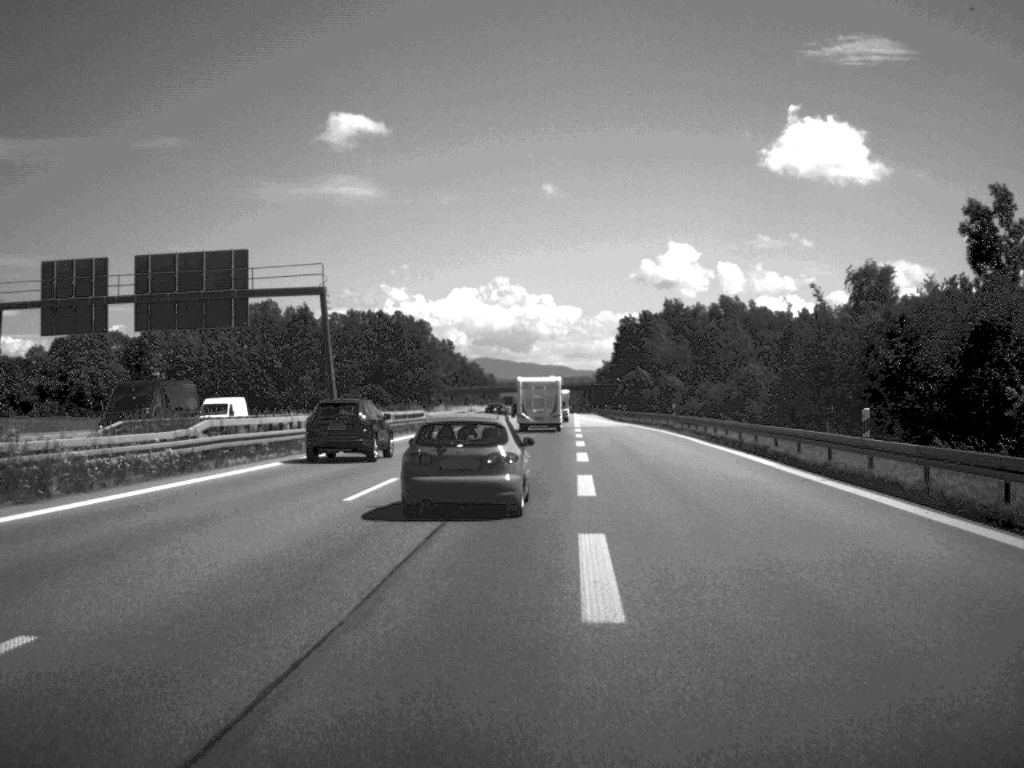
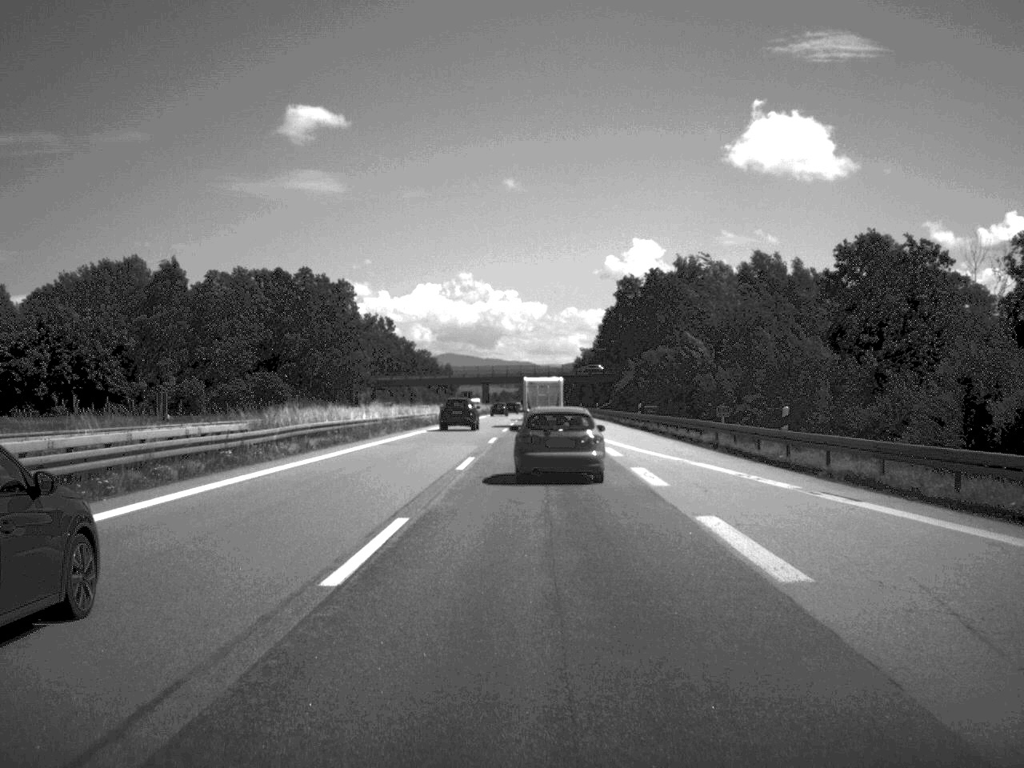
(+1.0, +80.8) m; +1°
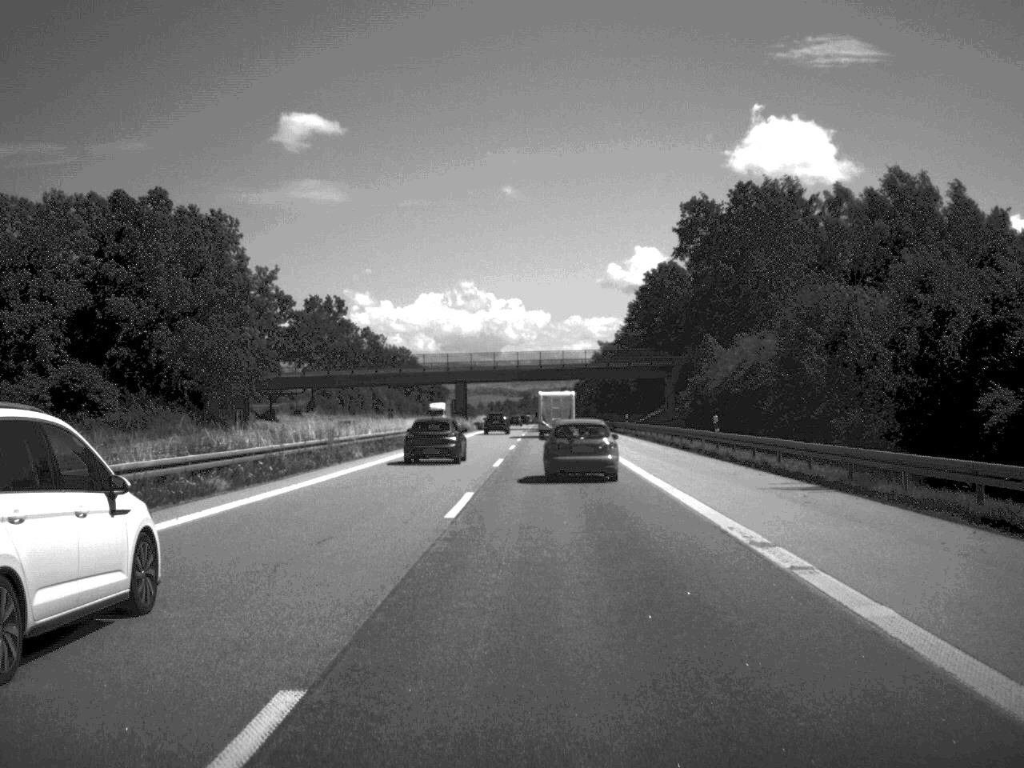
(+0.3, +79.8) m; 0°
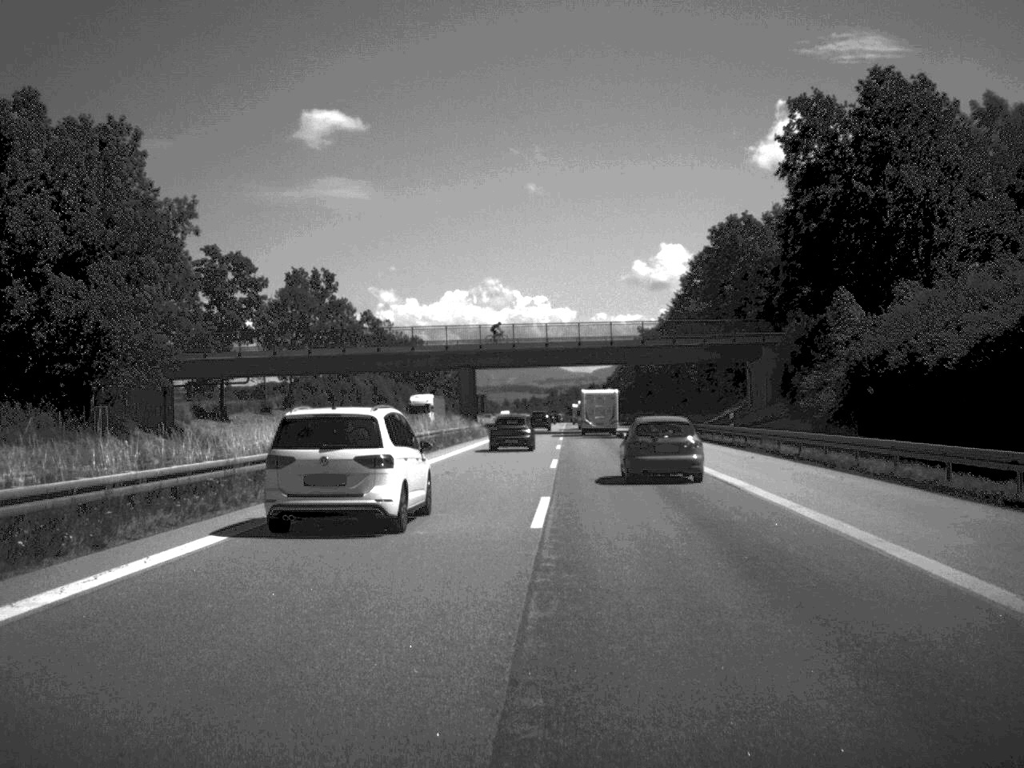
(-0.5, +37.6) m; -1°
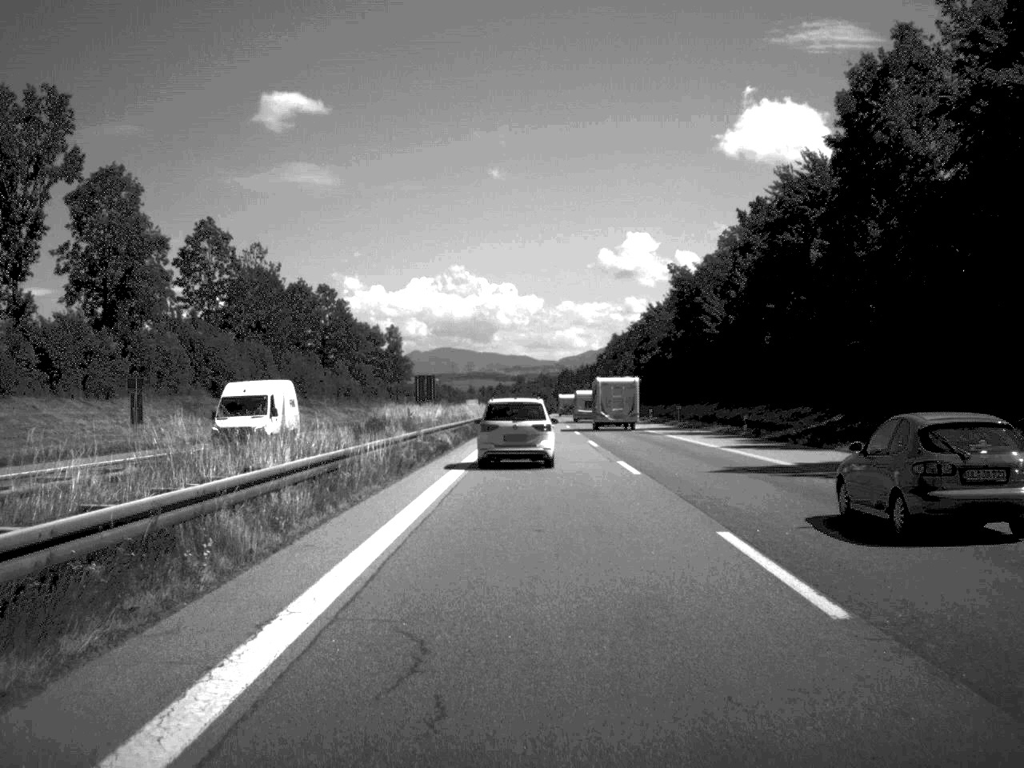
(+0.4, +96.5) m; +1°
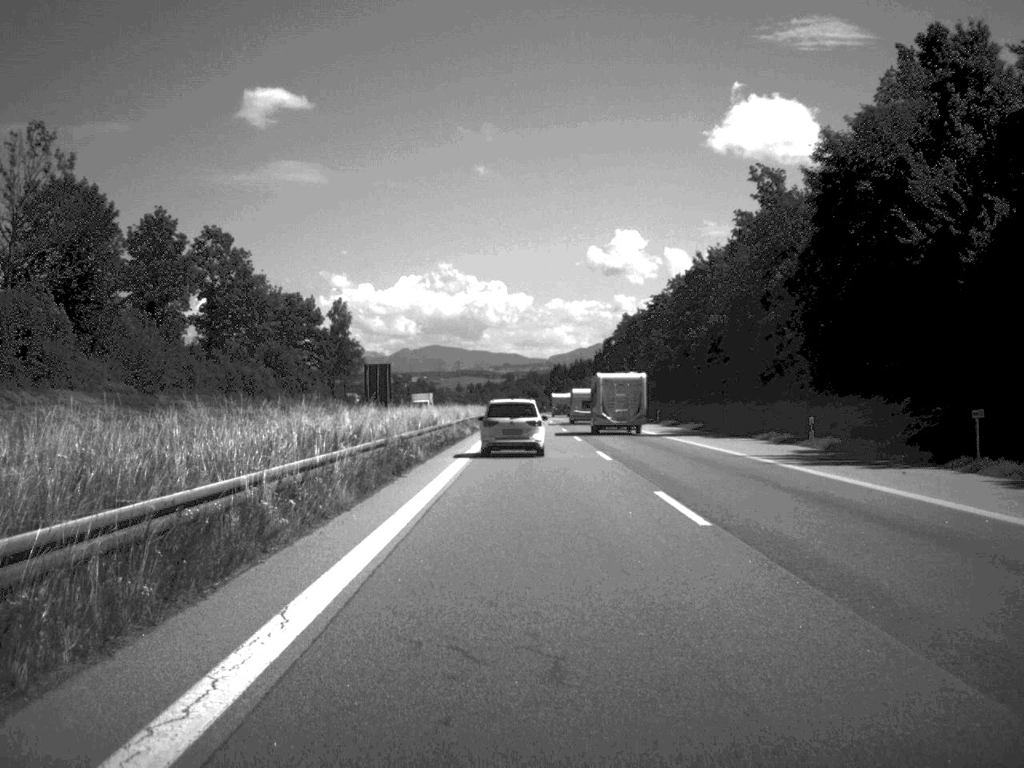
(+0.3, +64.2) m; 0°
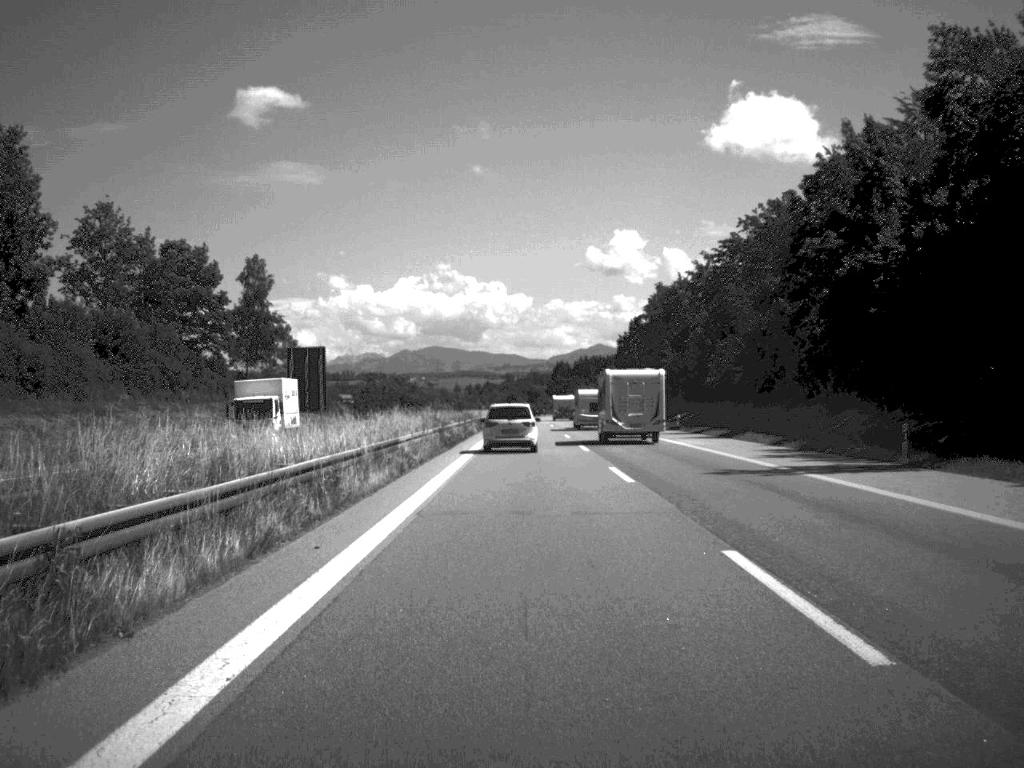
(0.0, +61.3) m; 0°
